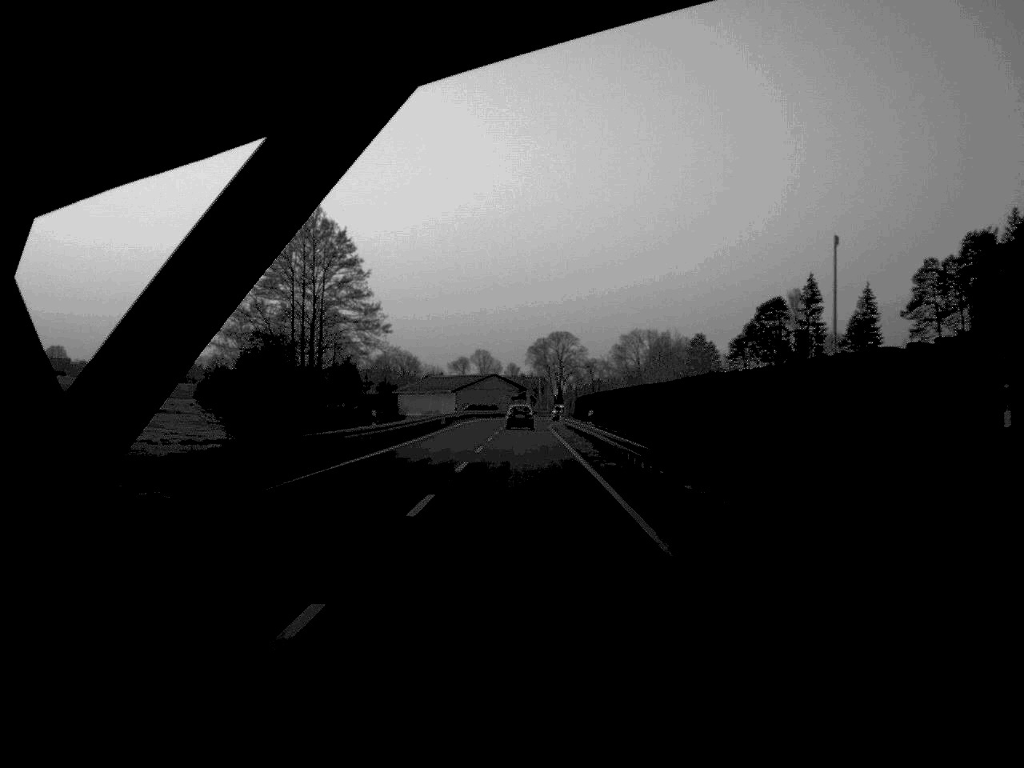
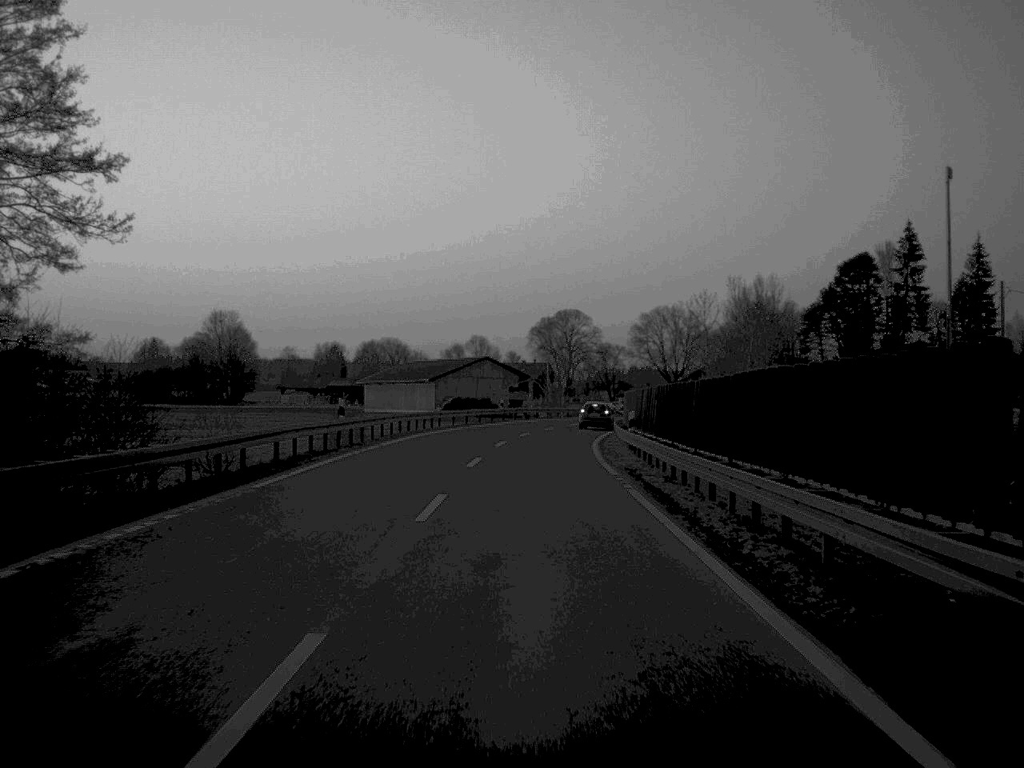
(-0.1, +61.2) m; 0°
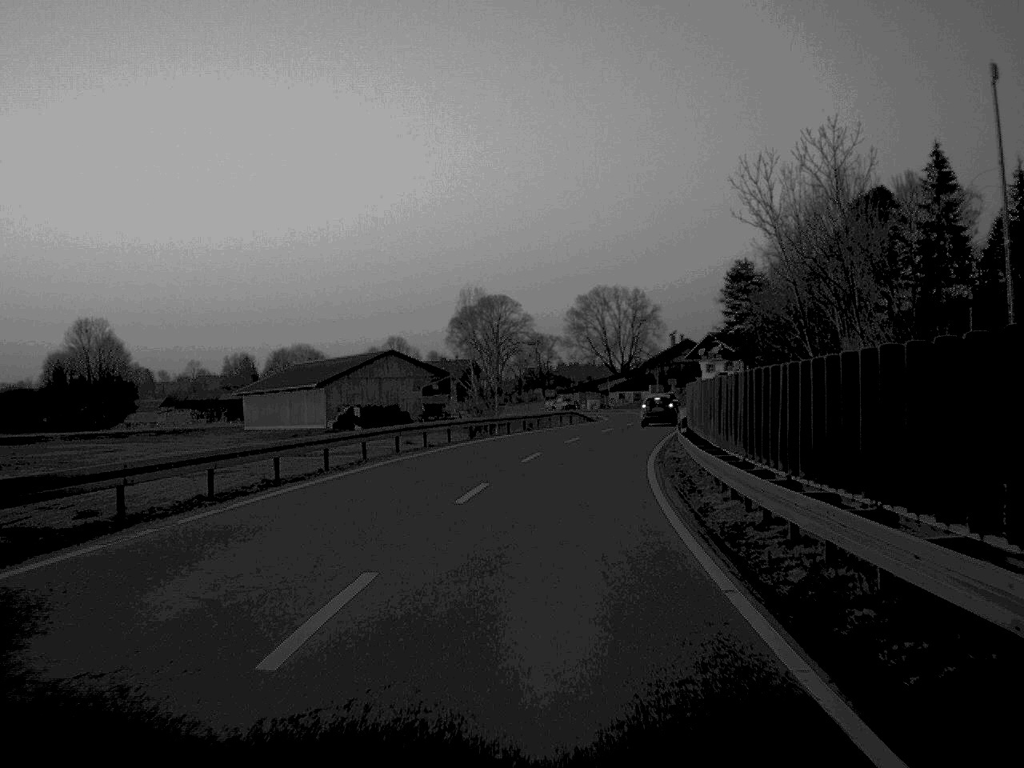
(+0.9, +44.1) m; +4°
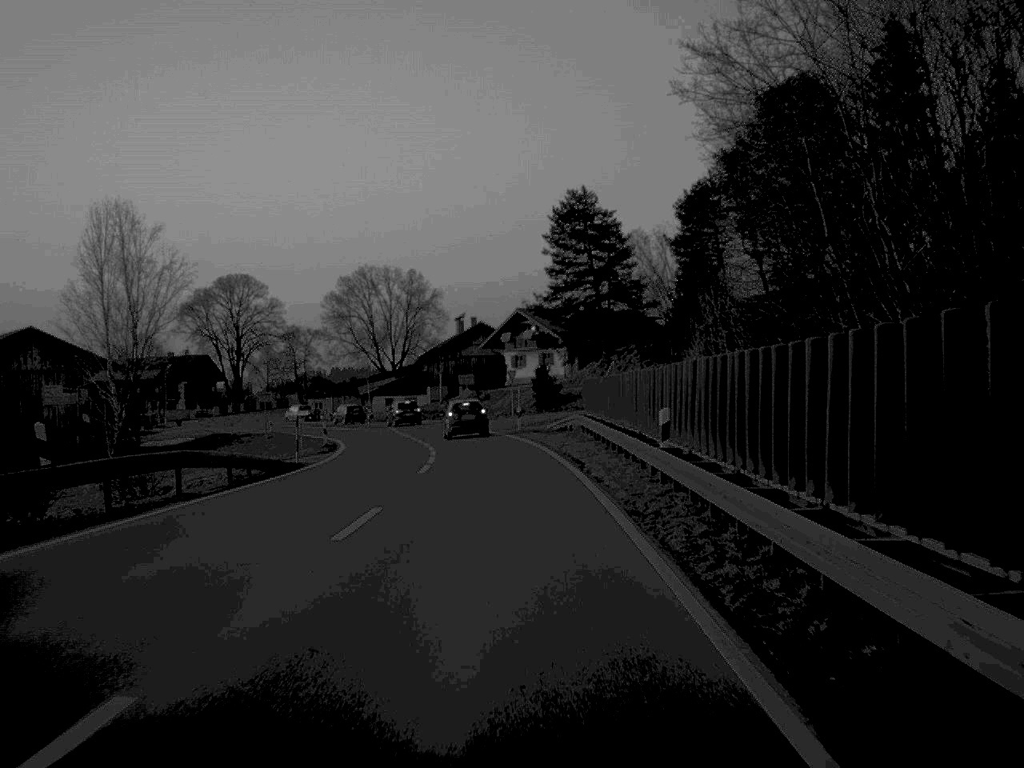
(+4.8, +52.2) m; +10°
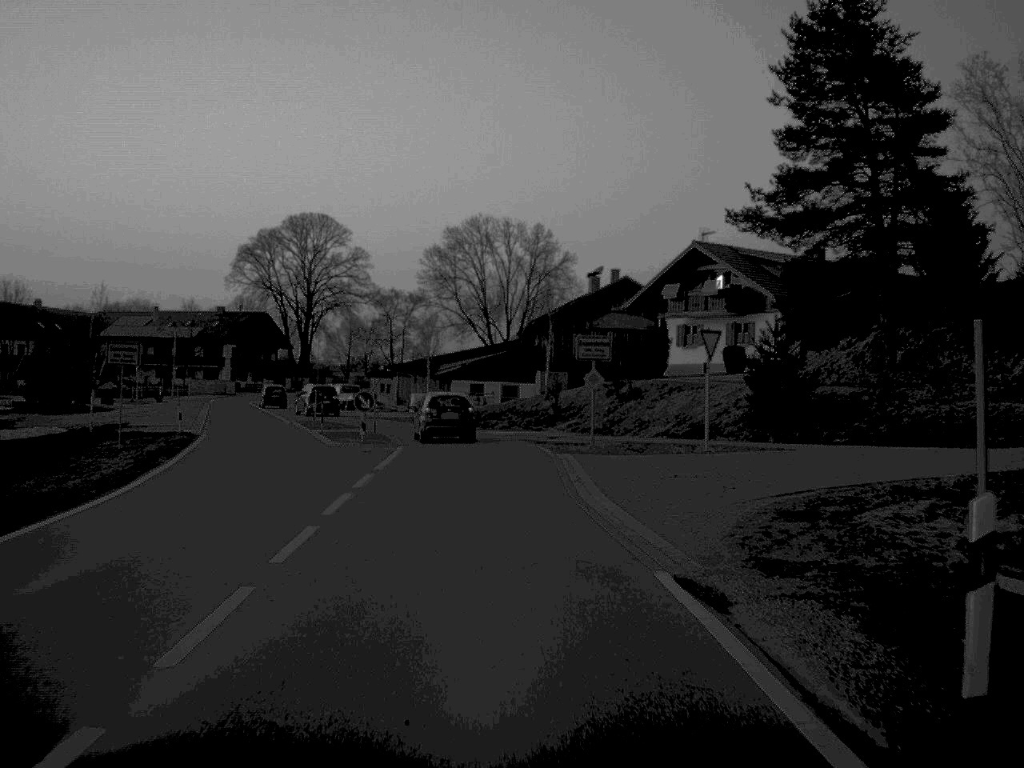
(-1.8, +46.9) m; -6°
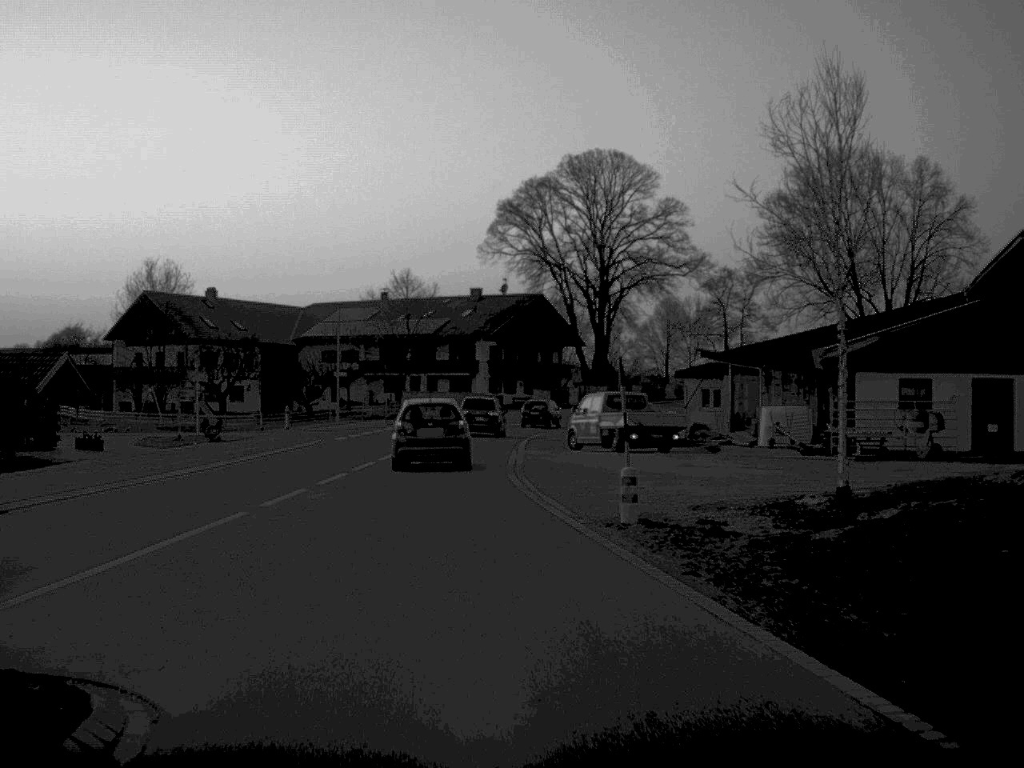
(-4.4, +49.6) m; -15°
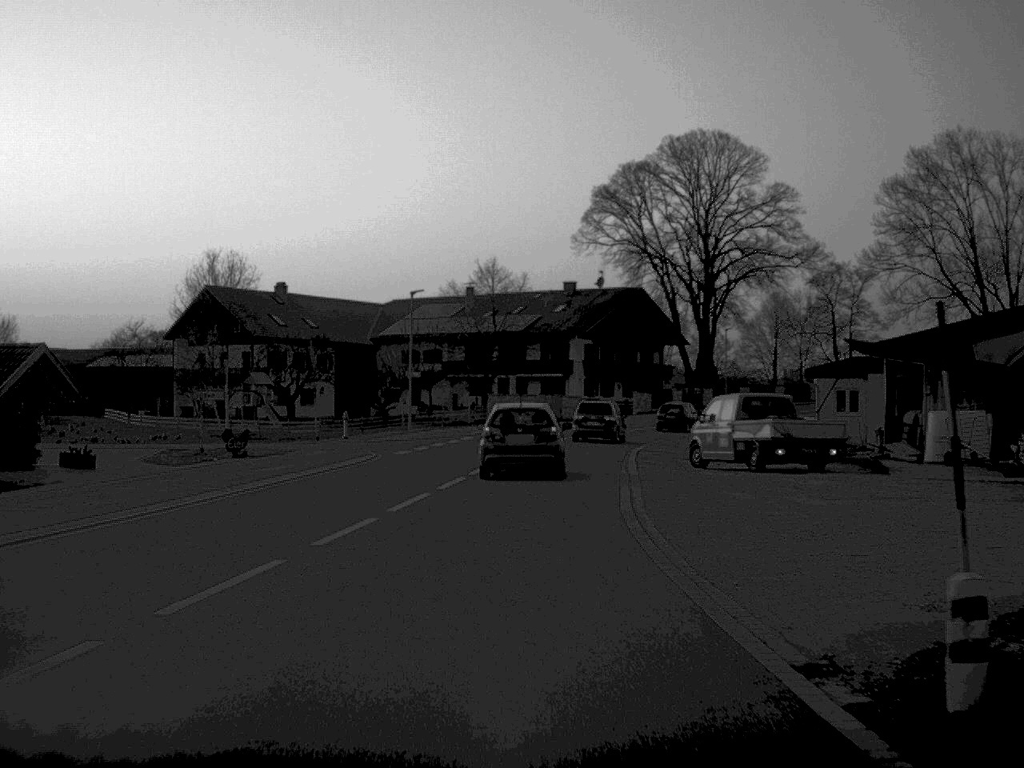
(-0.4, +9.3) m; -4°
